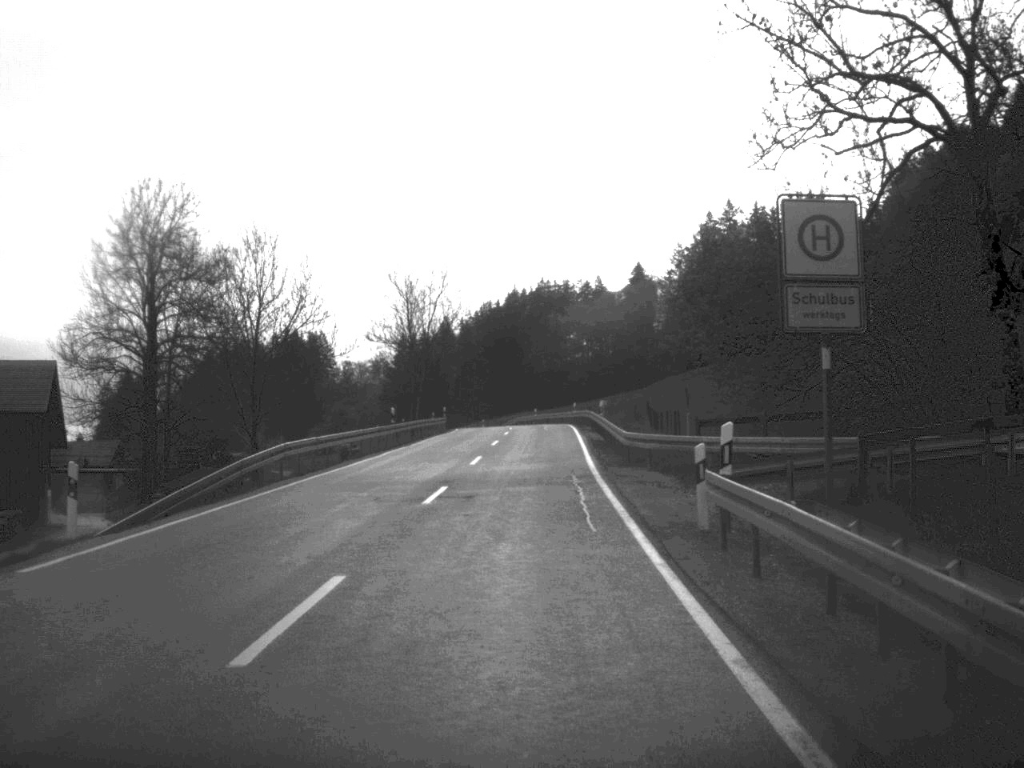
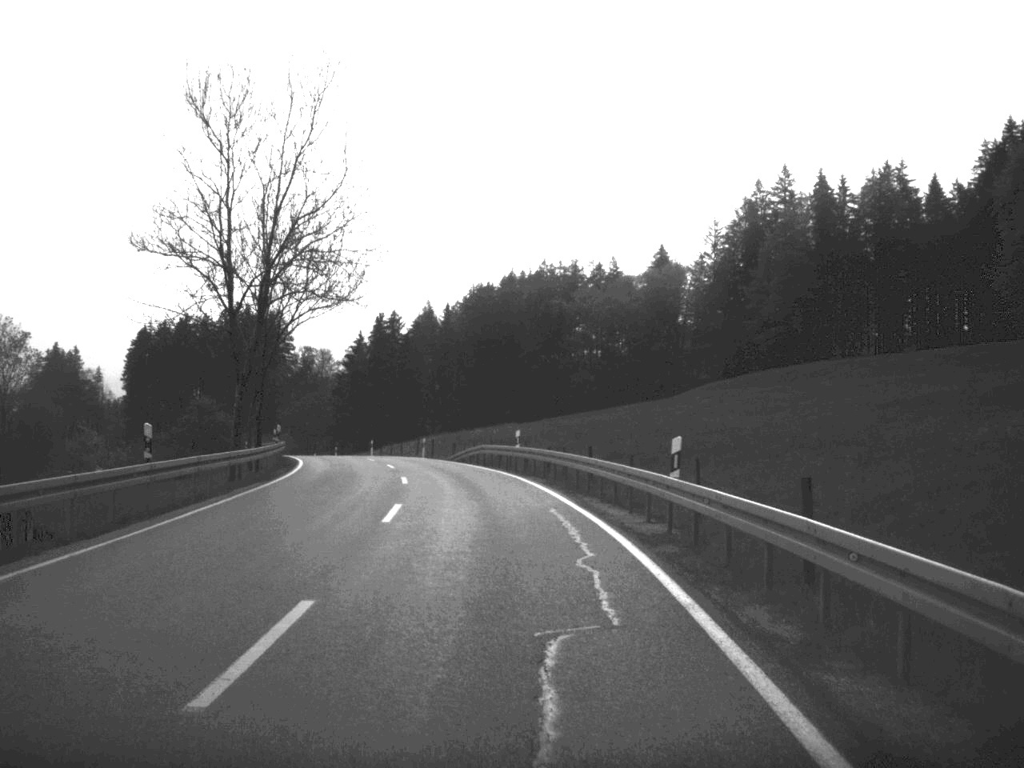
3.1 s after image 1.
(+0.8, +59.5) m; 0°
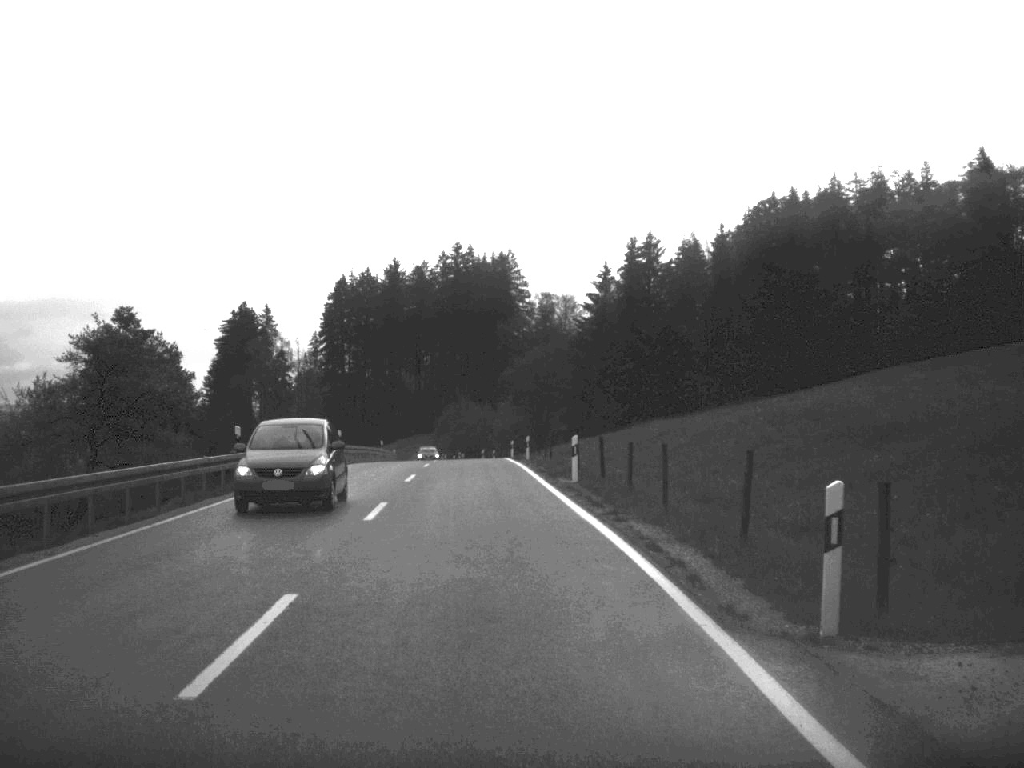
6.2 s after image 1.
(-5.6, +58.3) m; -12°
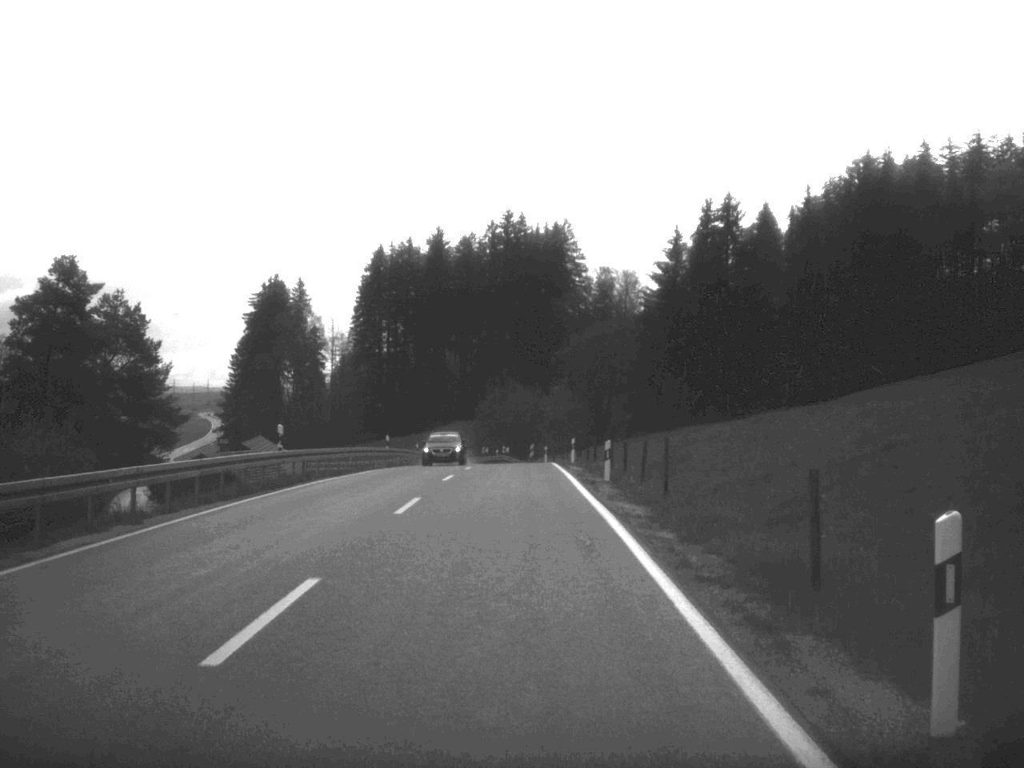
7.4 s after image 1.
(-0.6, +22.7) m; -2°
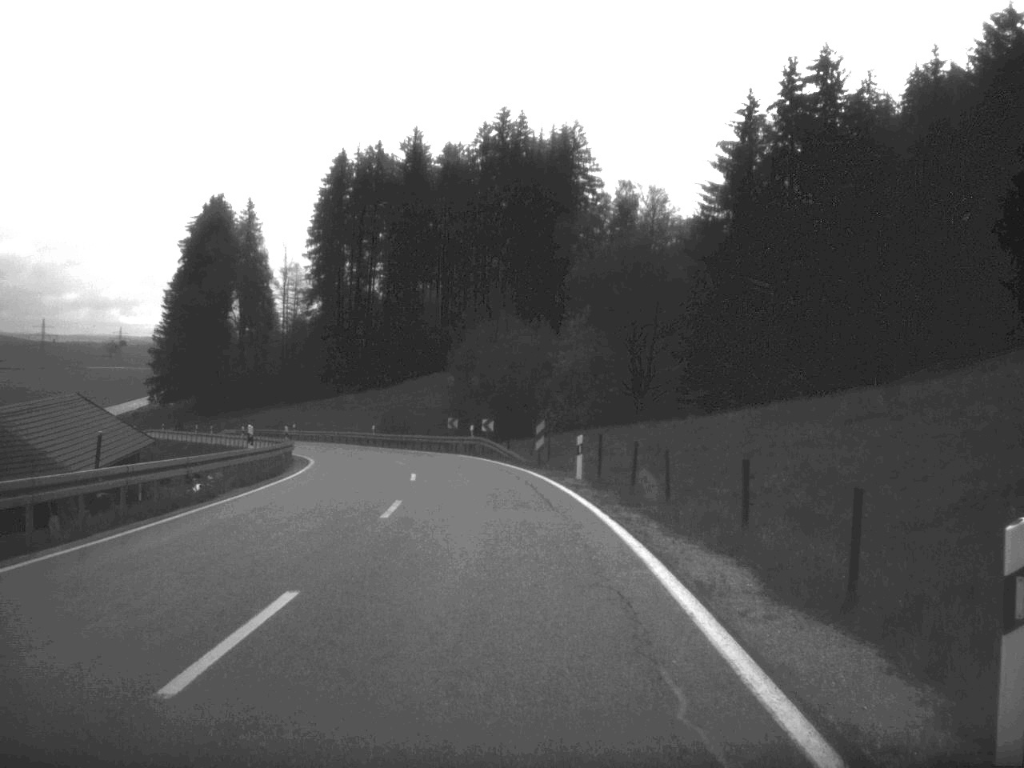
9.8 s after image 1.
(-0.2, +47.7) m; 0°
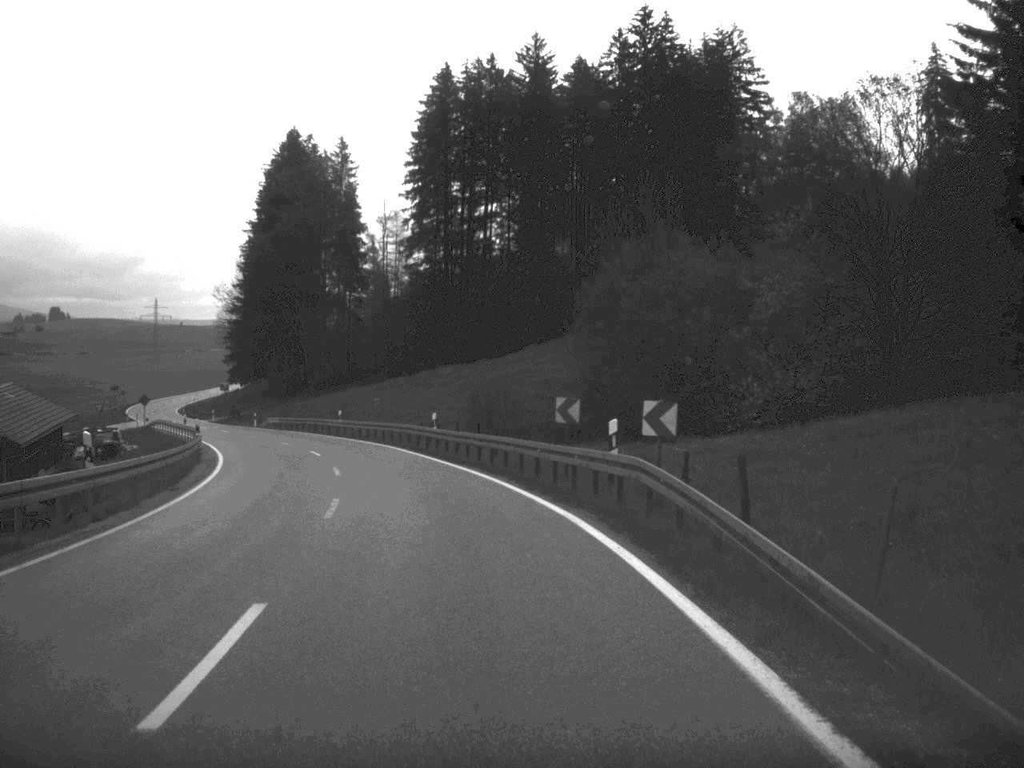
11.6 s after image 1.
(-1.5, +35.7) m; -7°
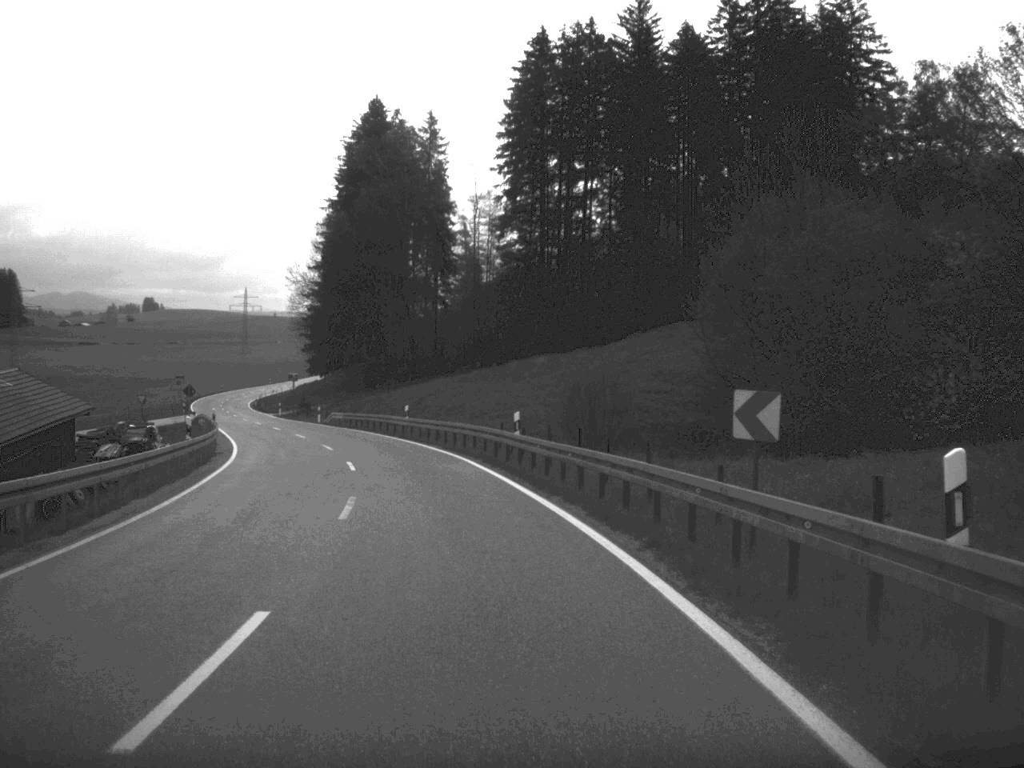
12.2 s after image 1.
(-0.5, +12.2) m; -4°
